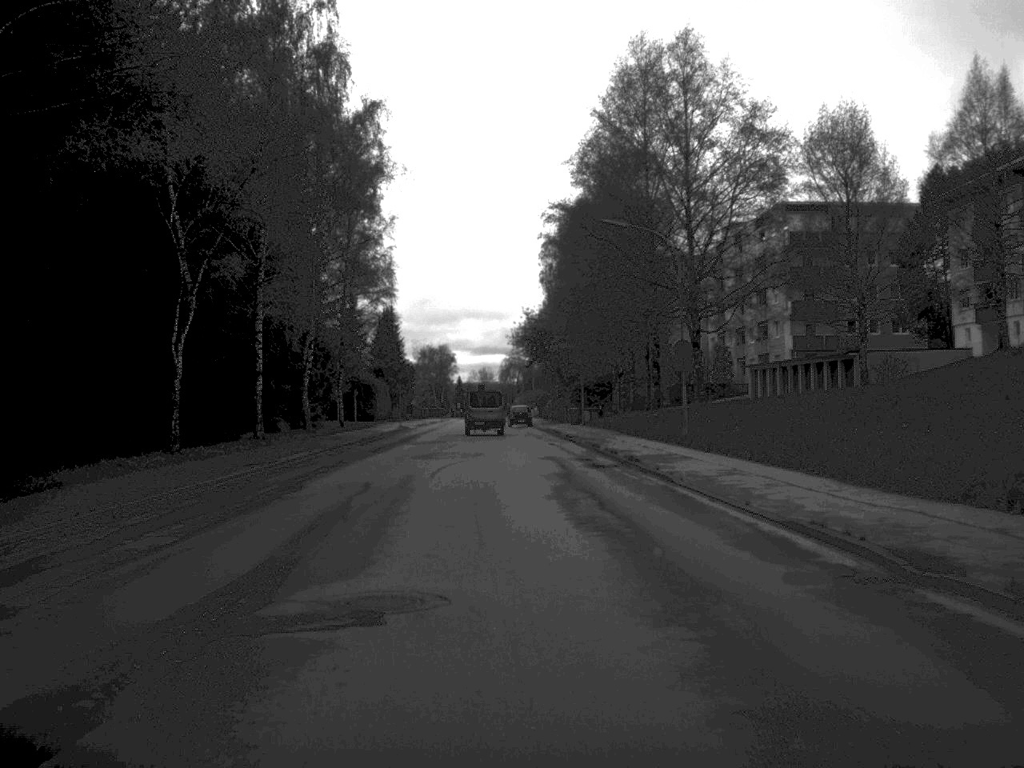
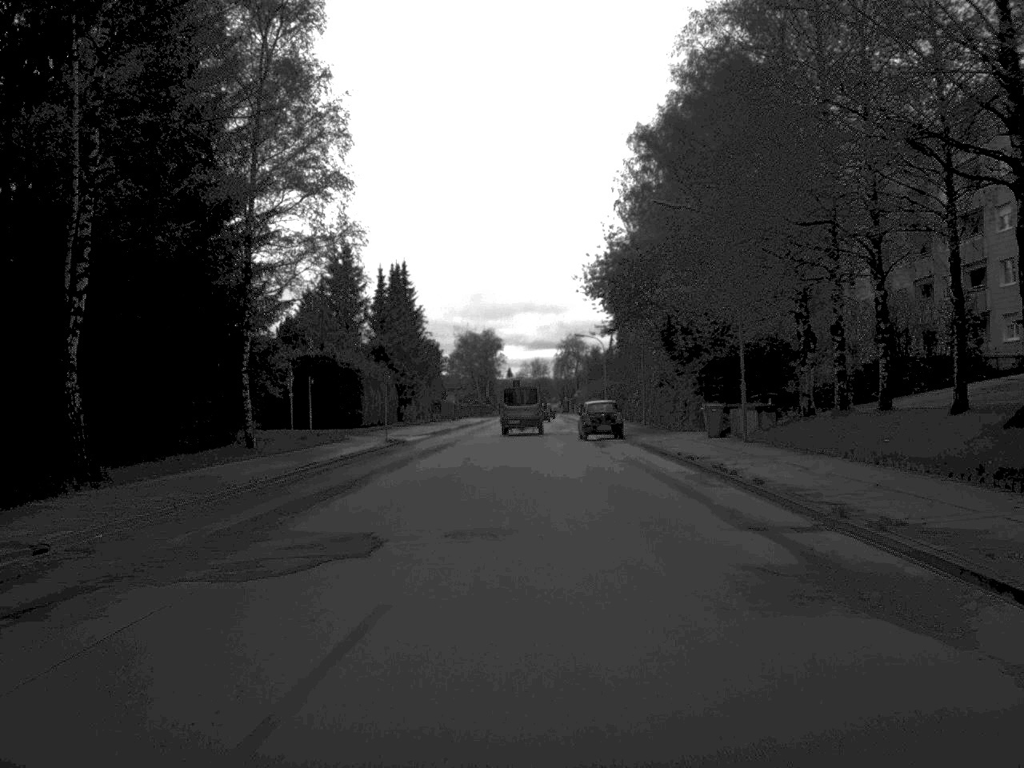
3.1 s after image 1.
(-1.3, +40.9) m; -3°
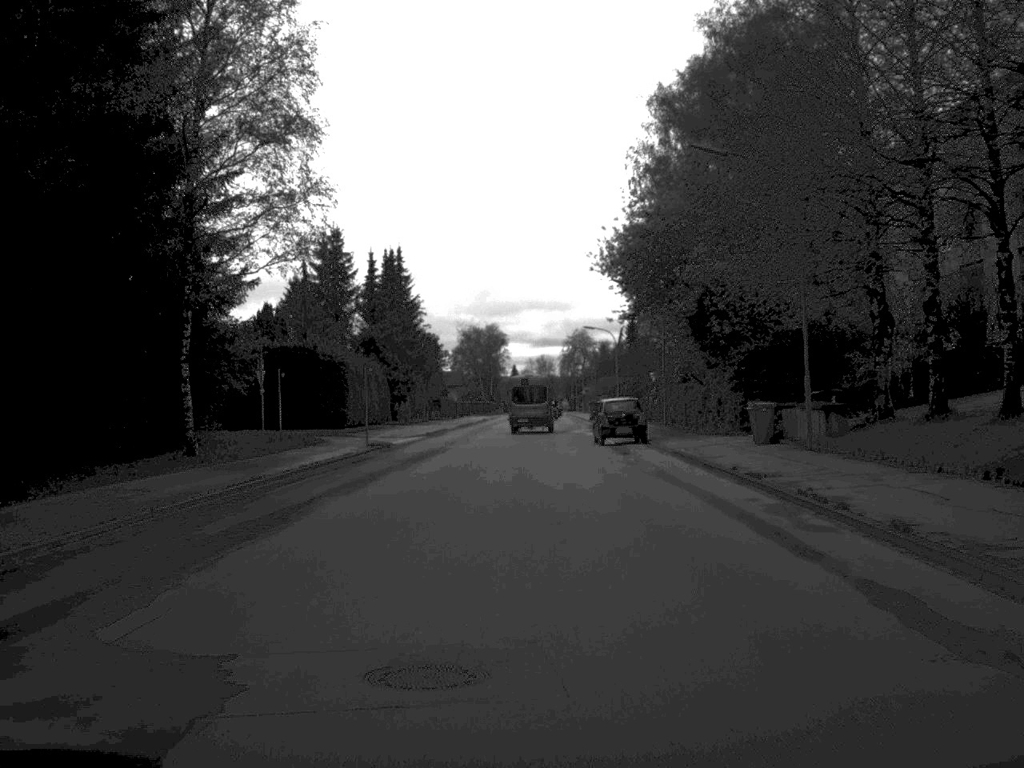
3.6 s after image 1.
(0.0, +7.8) m; 0°
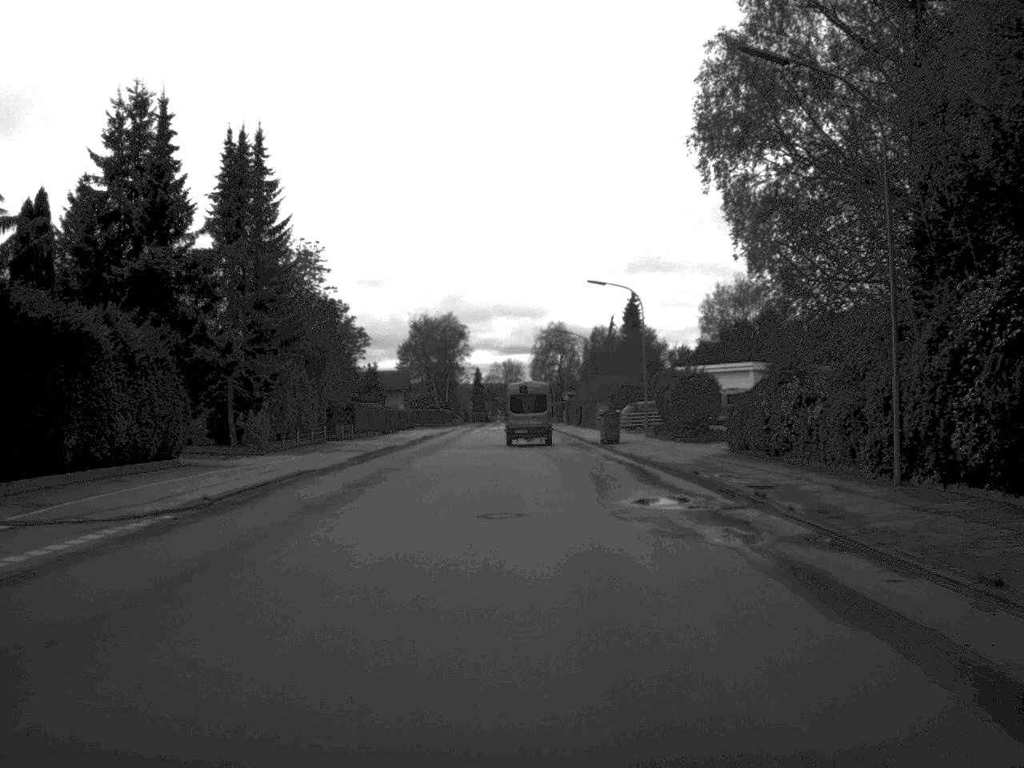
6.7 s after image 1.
(+0.1, +41.2) m; +1°
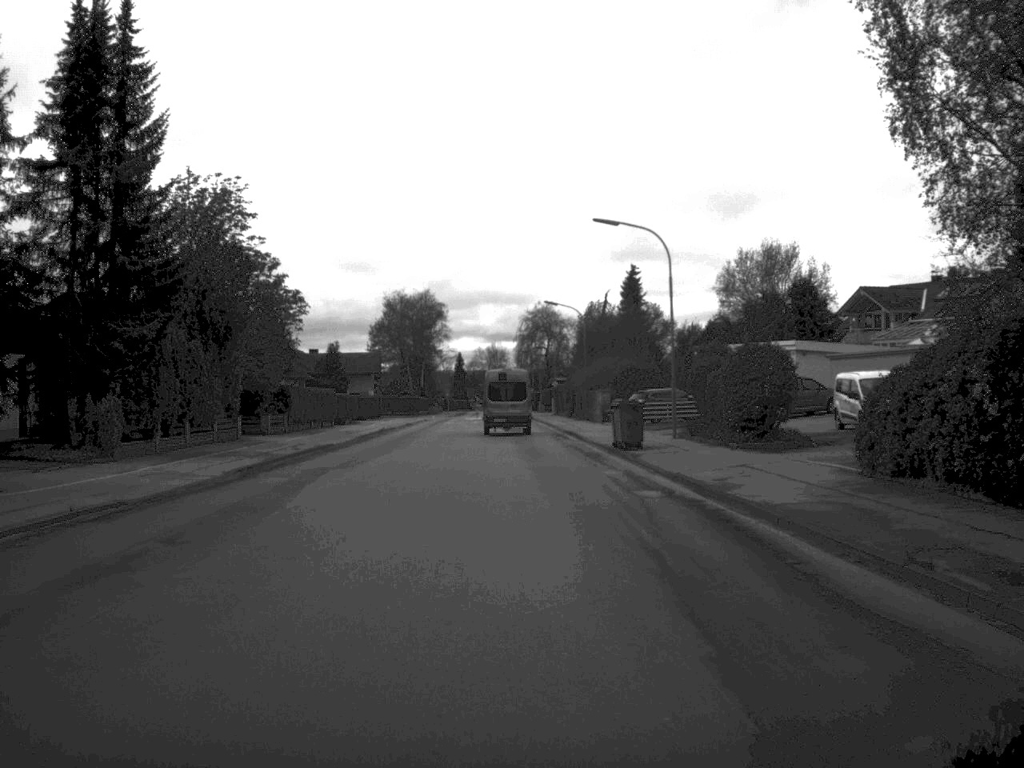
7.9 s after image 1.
(+0.1, +15.9) m; +1°
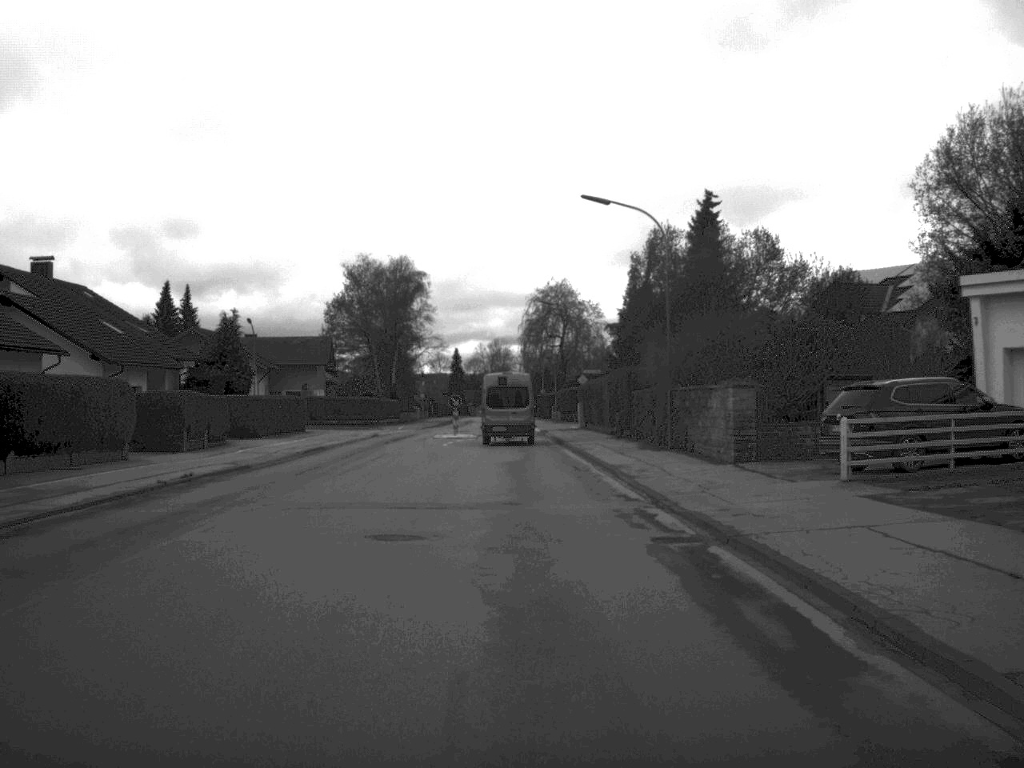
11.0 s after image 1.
(-0.3, +40.5) m; 0°
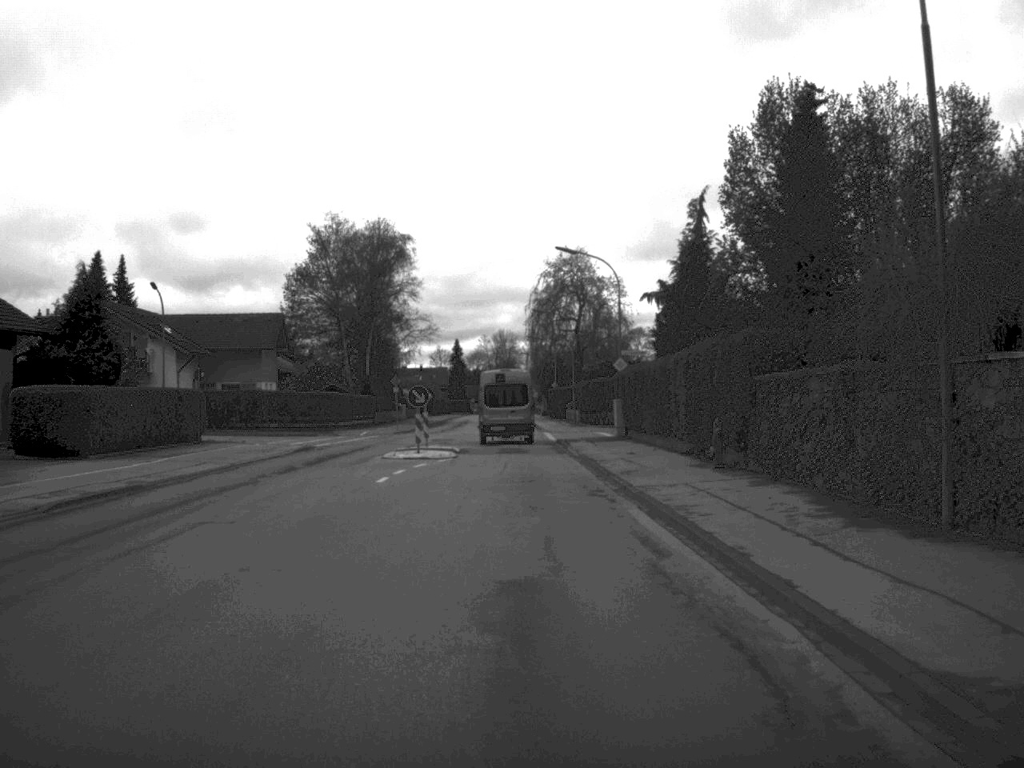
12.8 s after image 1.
(-0.1, +23.2) m; 0°
